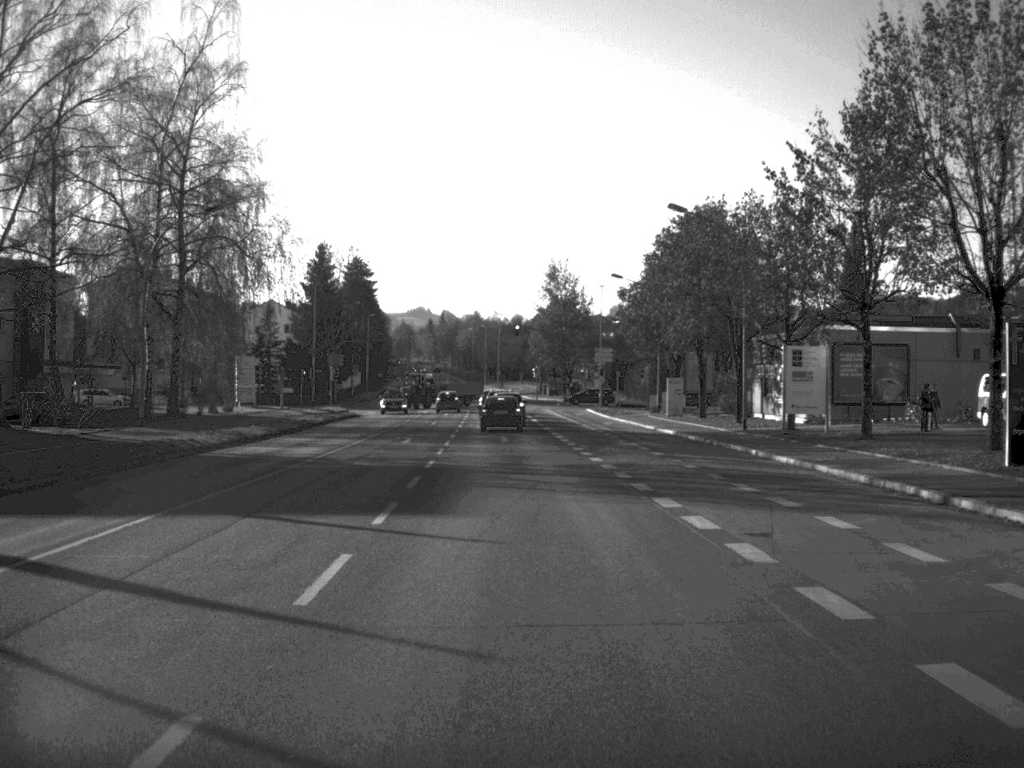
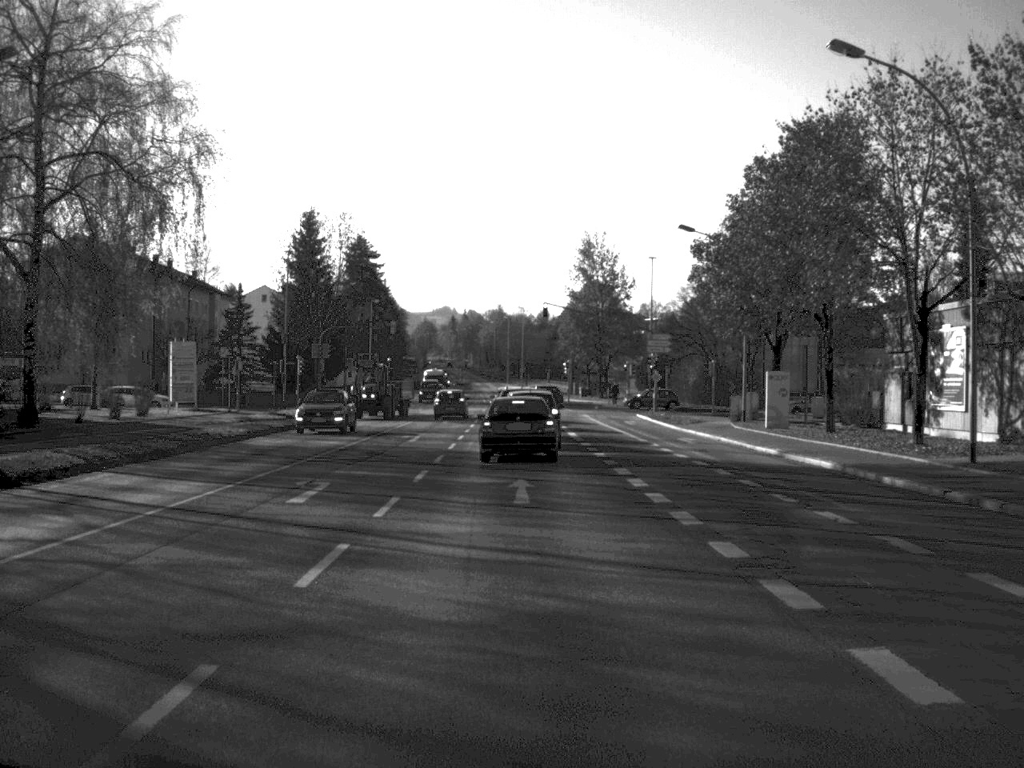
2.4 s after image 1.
(-0.2, +23.2) m; -1°
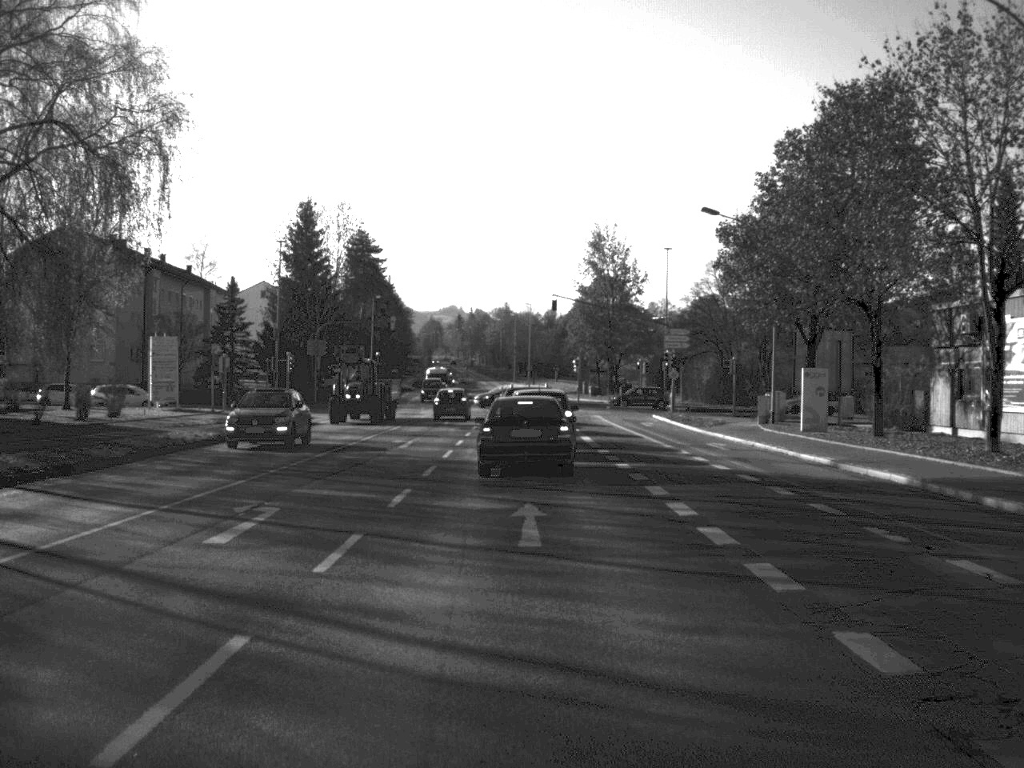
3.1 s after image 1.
(0.0, +5.1) m; 0°
